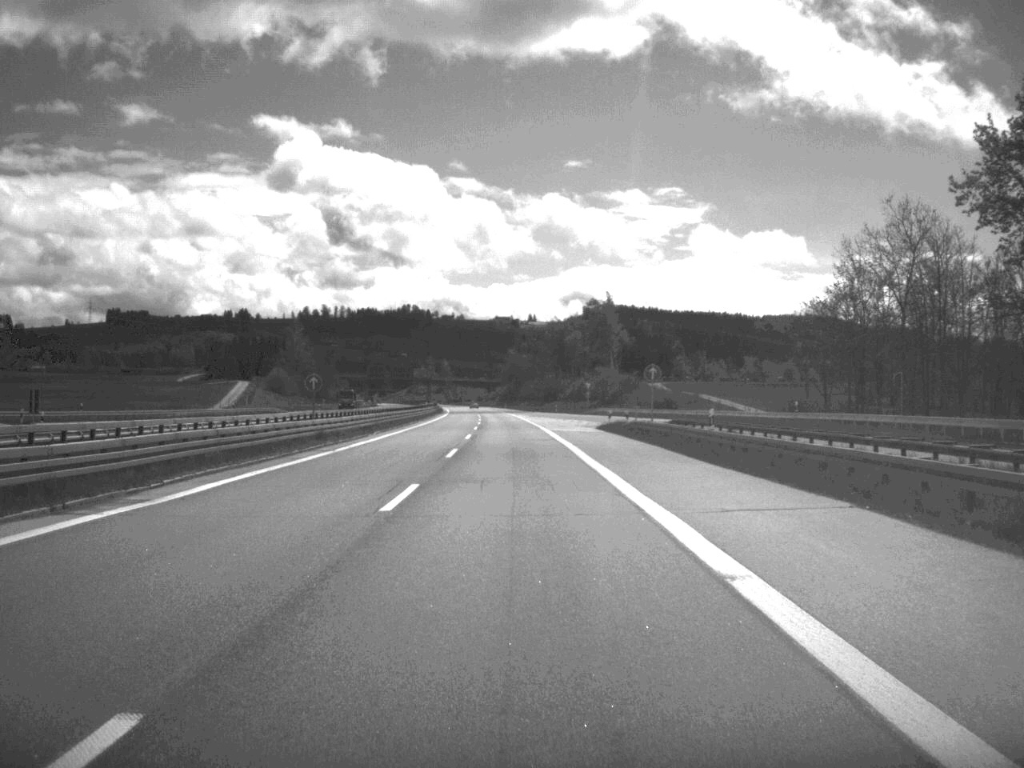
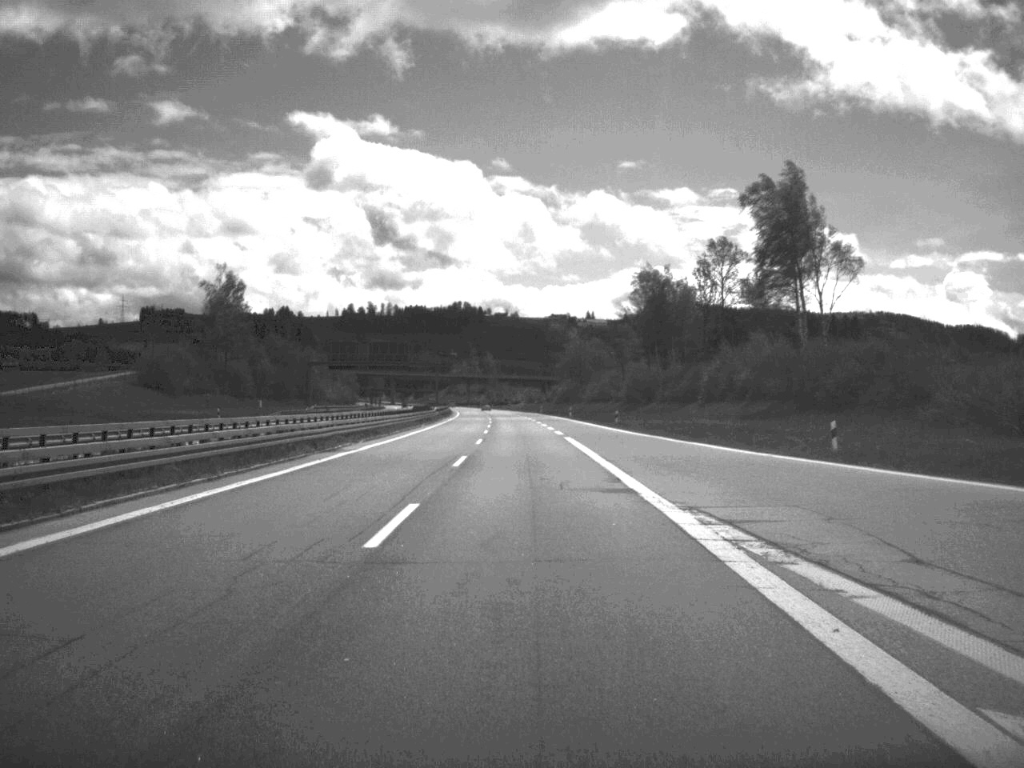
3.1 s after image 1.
(-3.2, +128.9) m; -3°
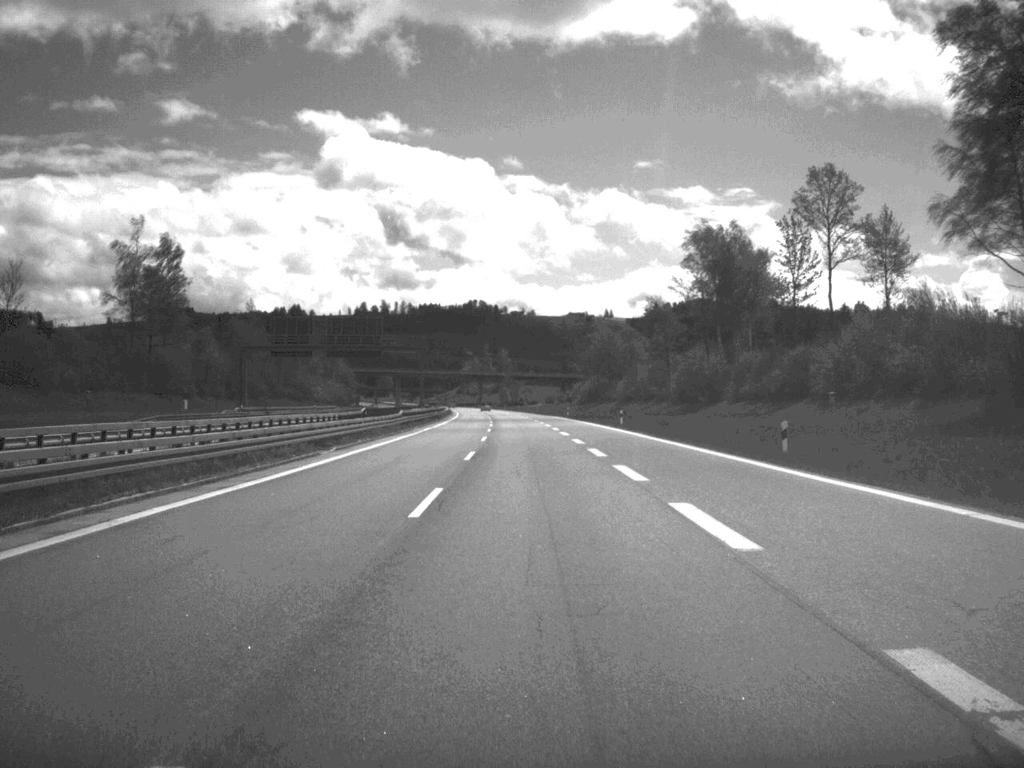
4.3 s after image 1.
(-0.4, +50.0) m; -1°
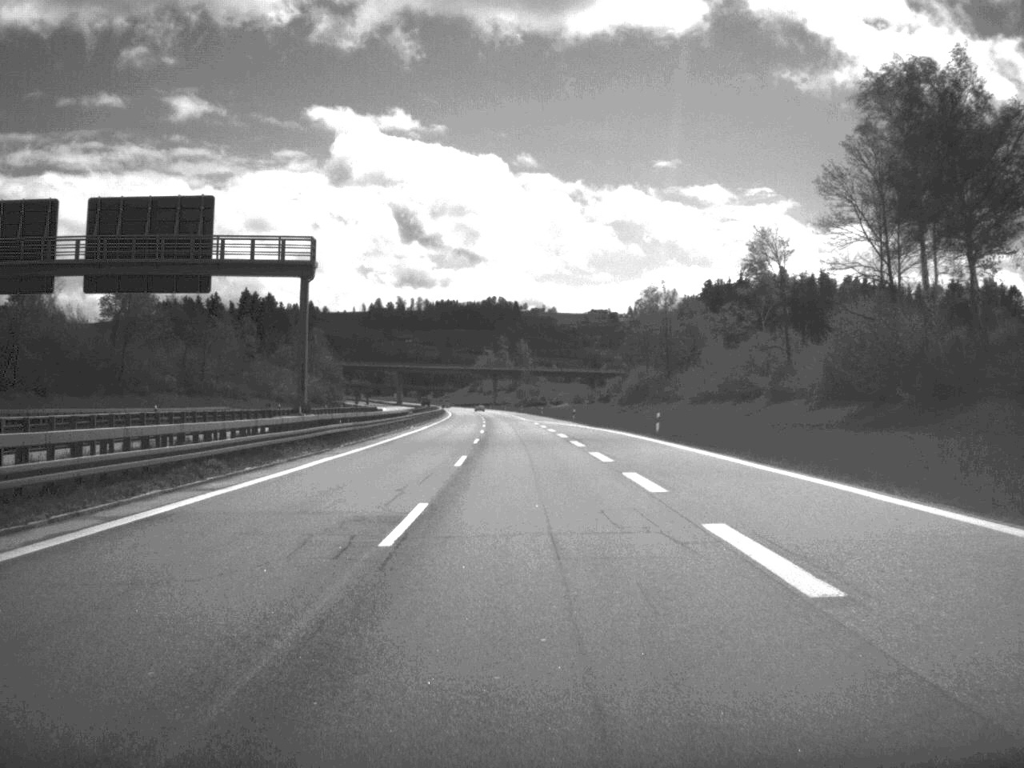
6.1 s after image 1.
(-0.7, +74.5) m; -1°
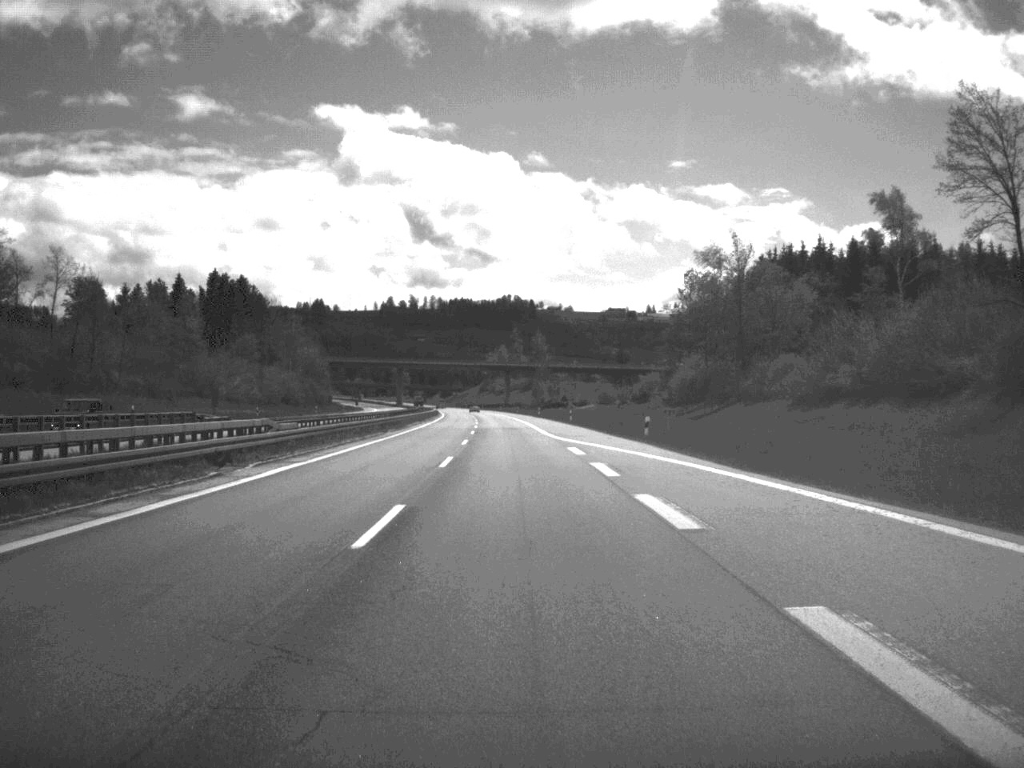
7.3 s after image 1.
(-0.4, +53.7) m; -1°
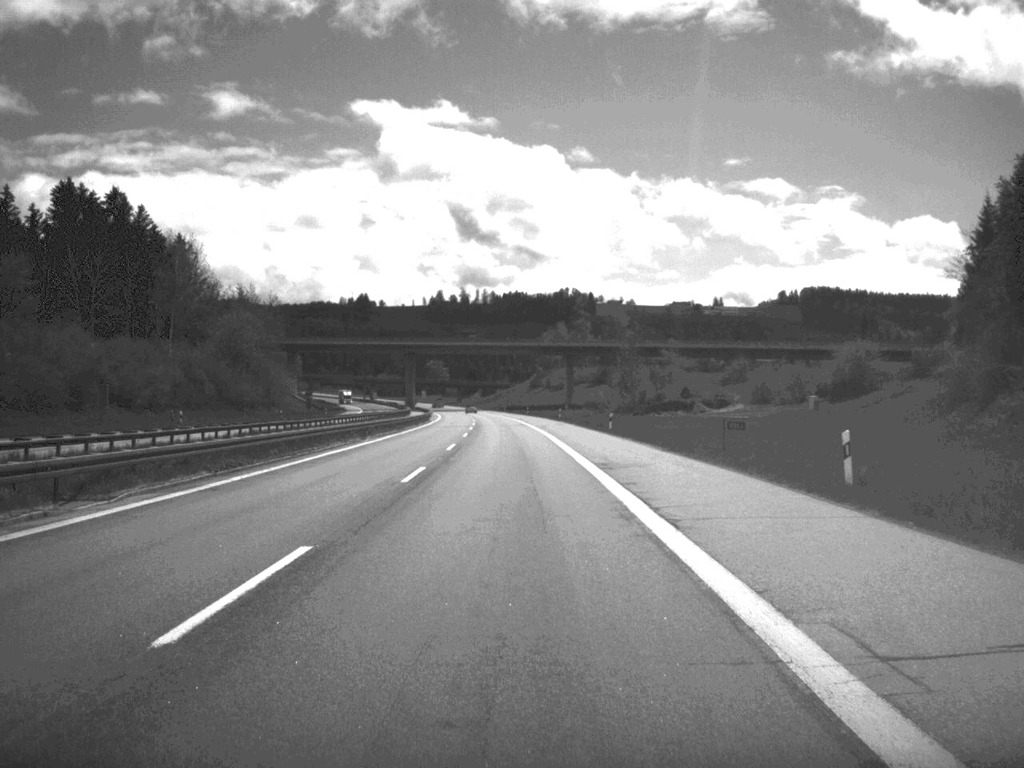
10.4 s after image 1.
(-3.0, +130.3) m; -3°
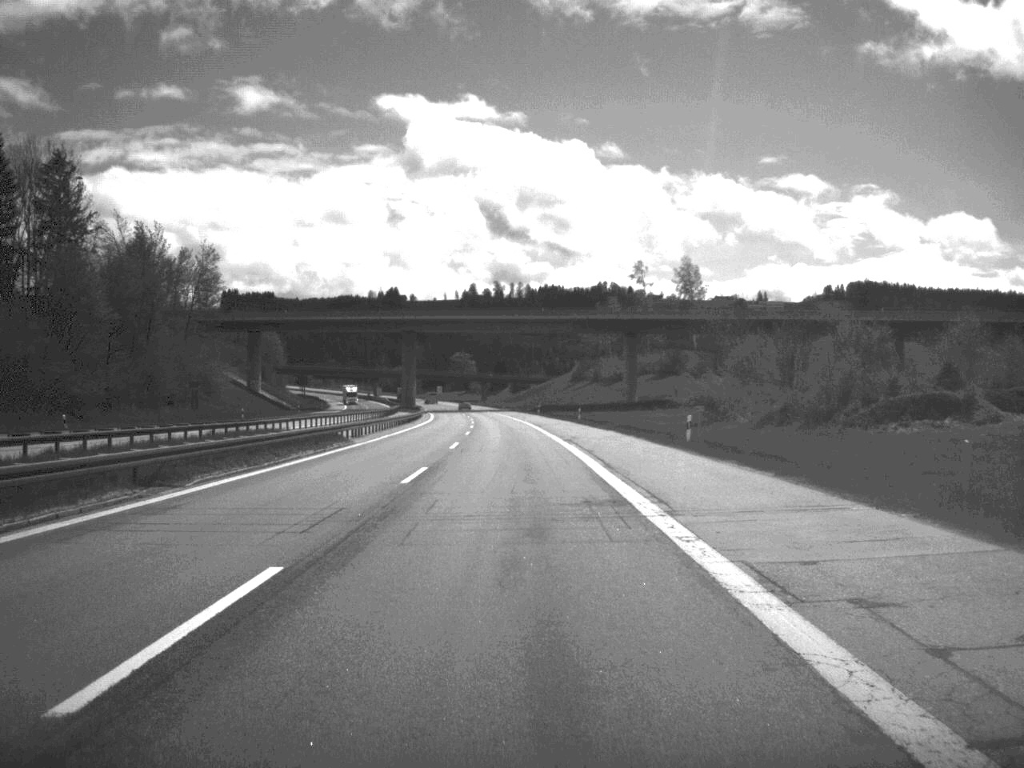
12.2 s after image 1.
(-1.1, +75.7) m; -2°
